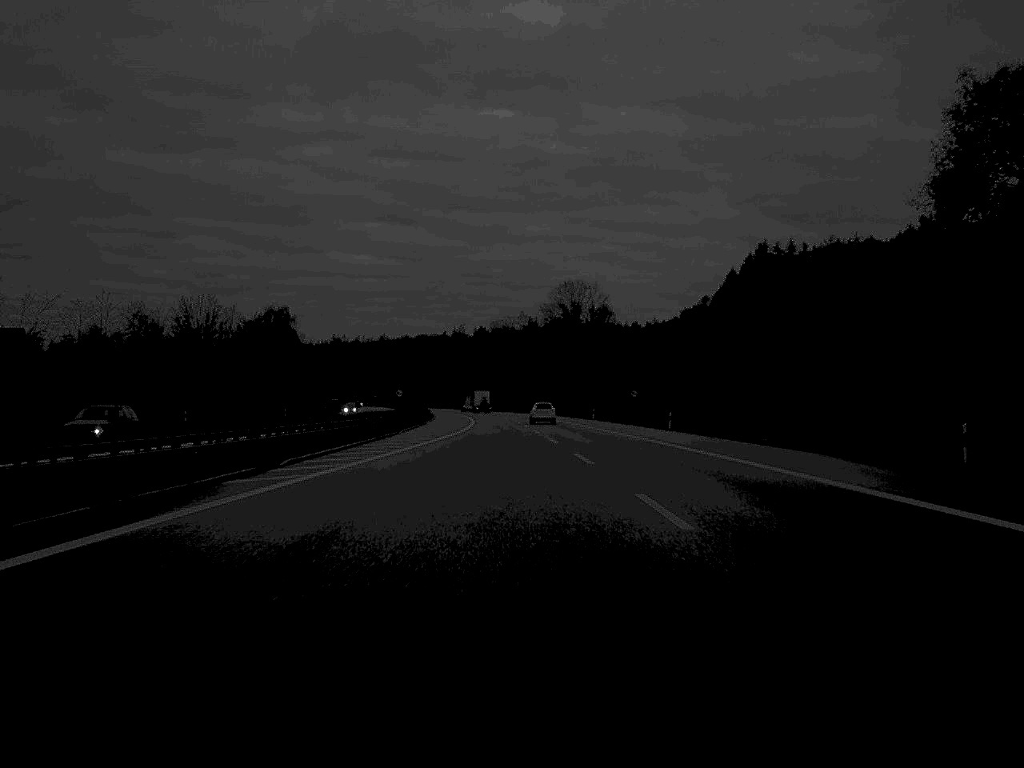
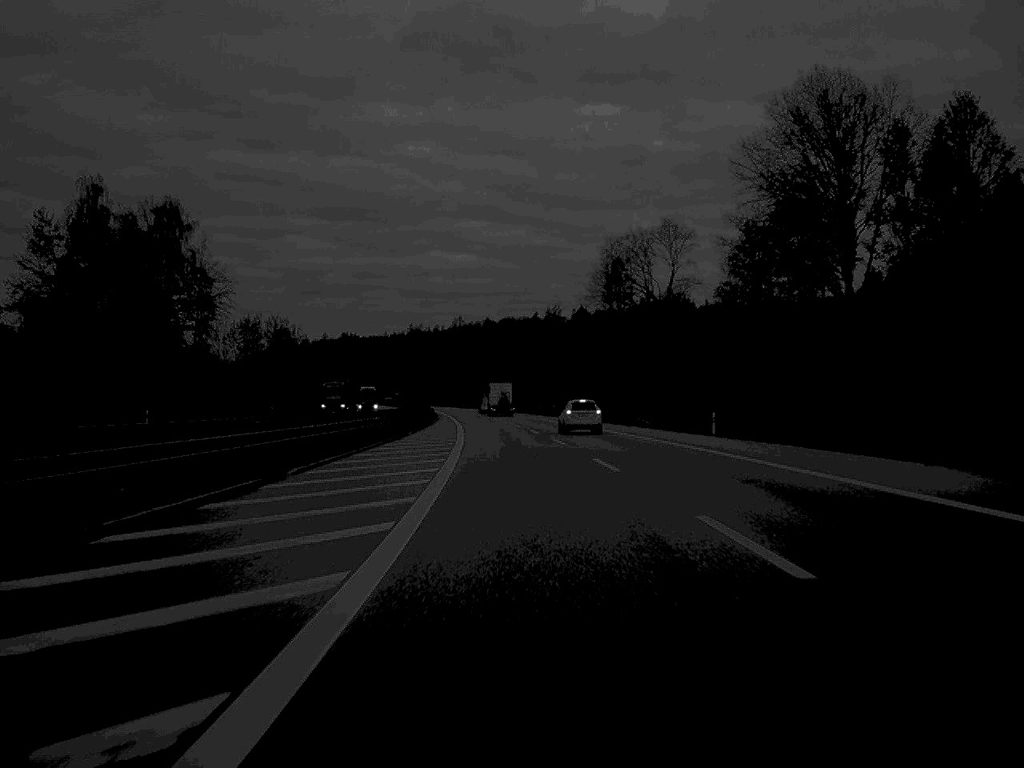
(-6.5, +164.8) m; -4°
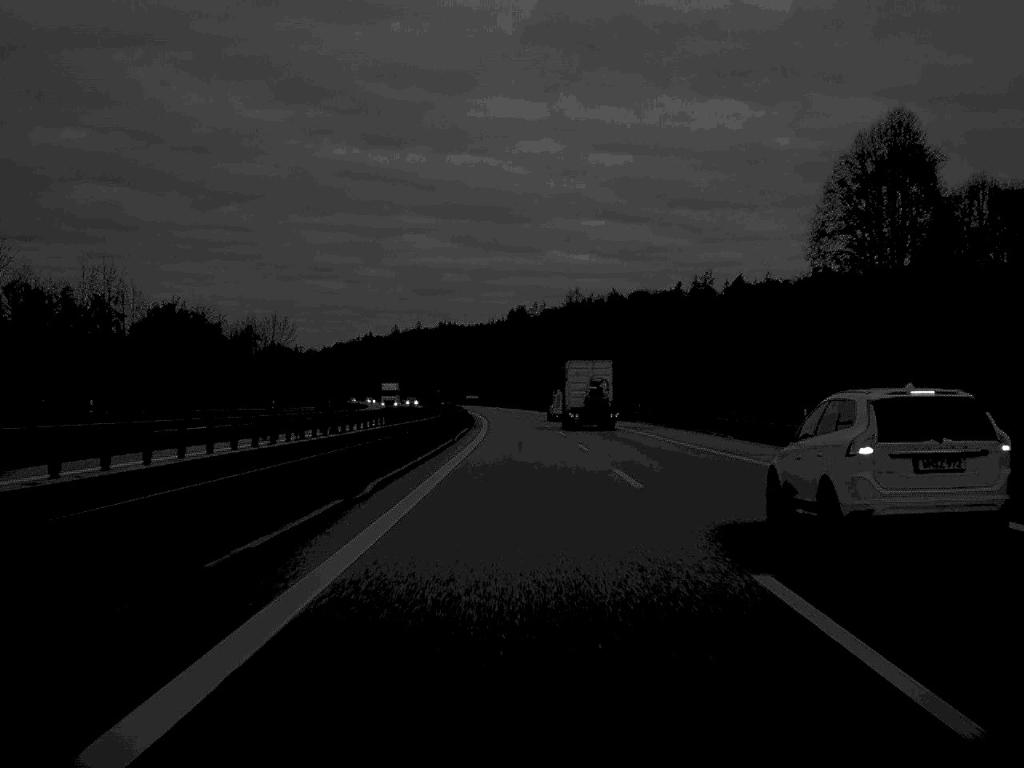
(-8.7, +165.7) m; -5°
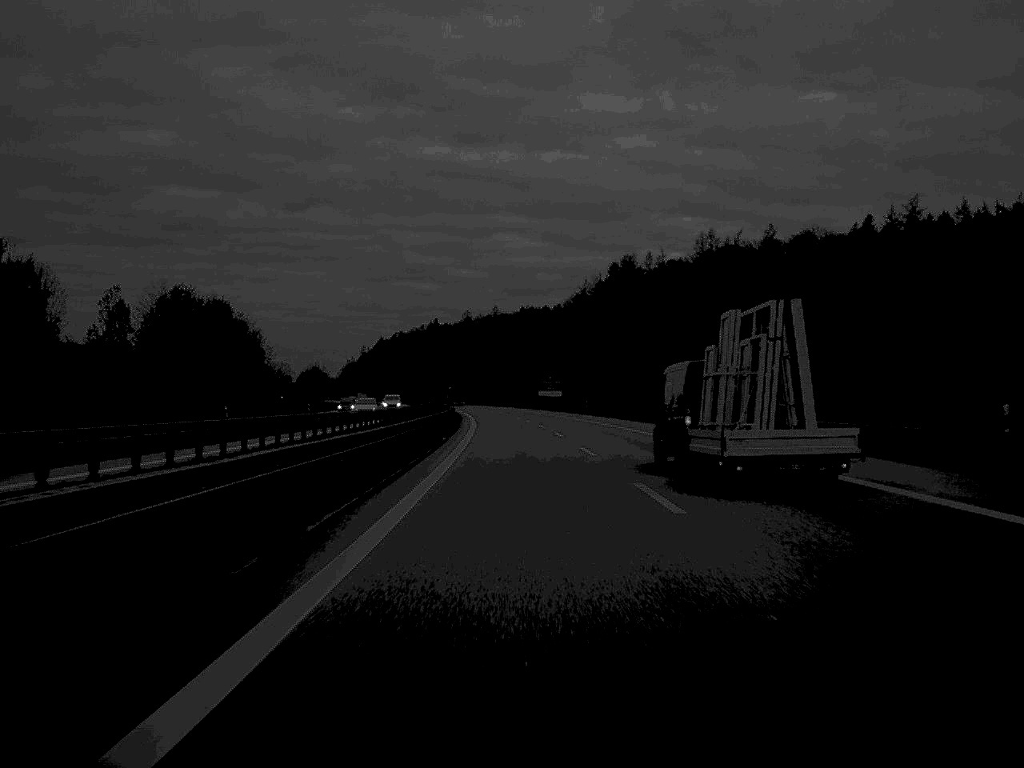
(-5.2, +166.1) m; -4°
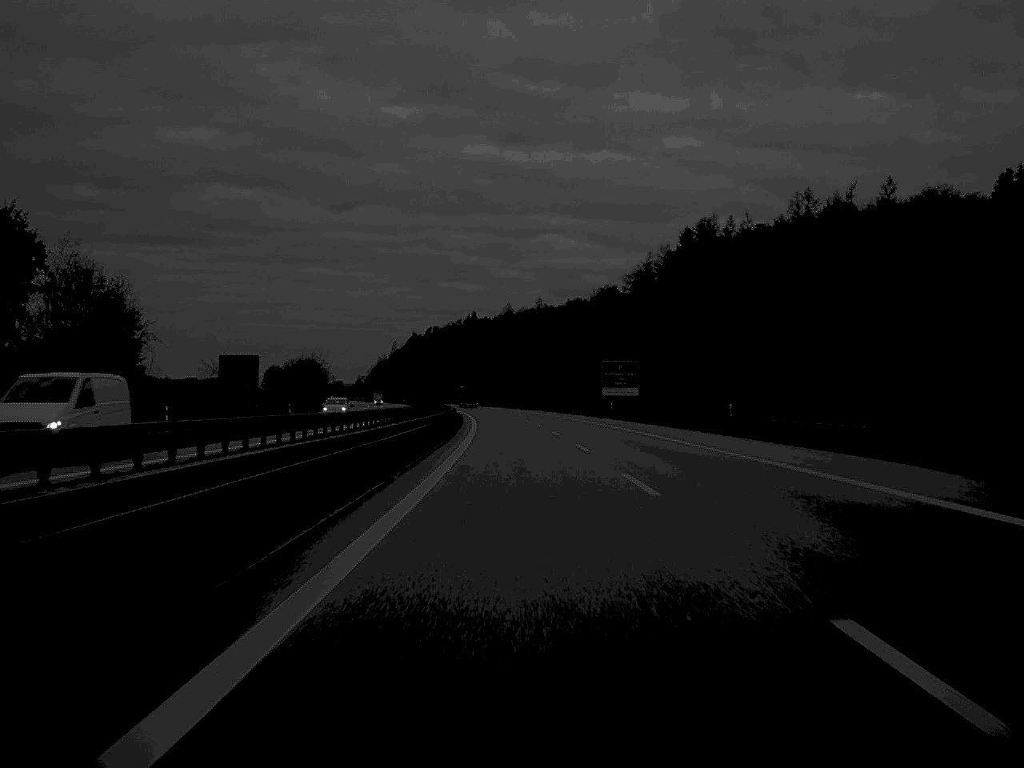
(-1.2, +68.0) m; -2°
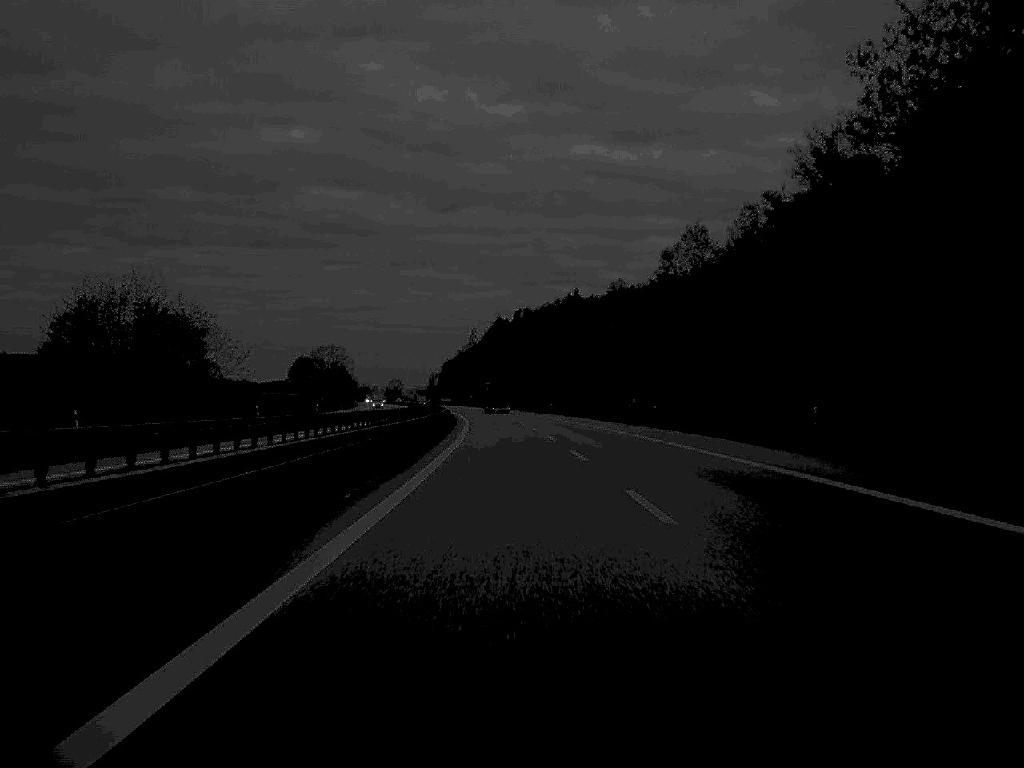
(-6.5, +164.5) m; -5°
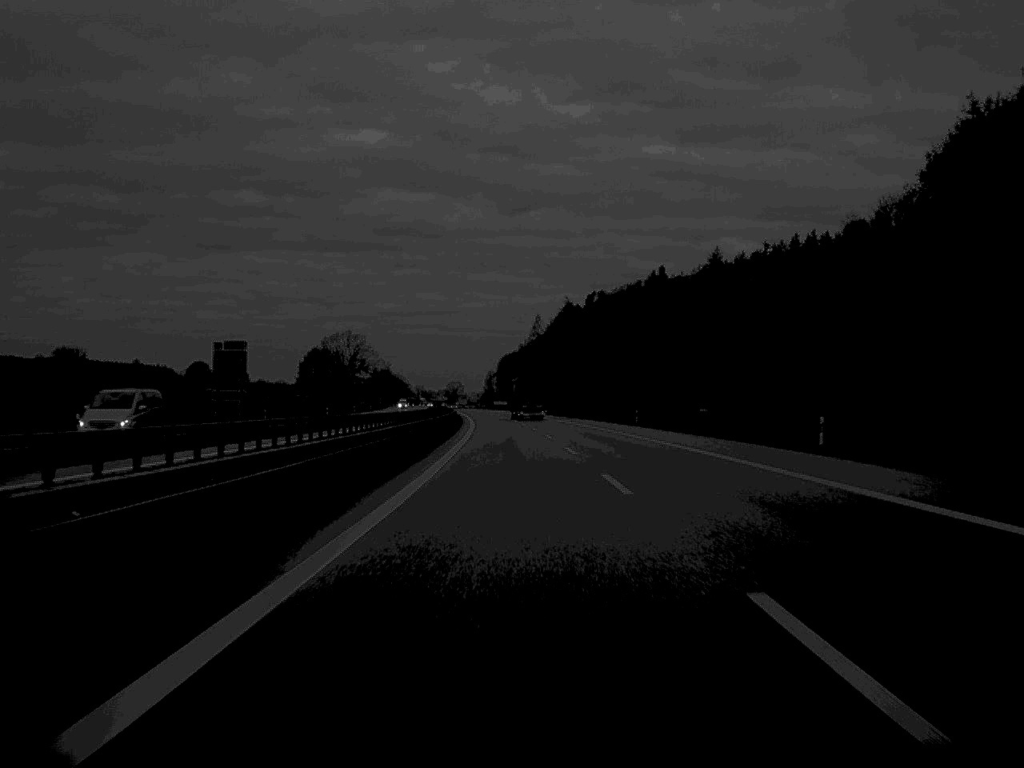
(-2.7, +99.7) m; -3°
